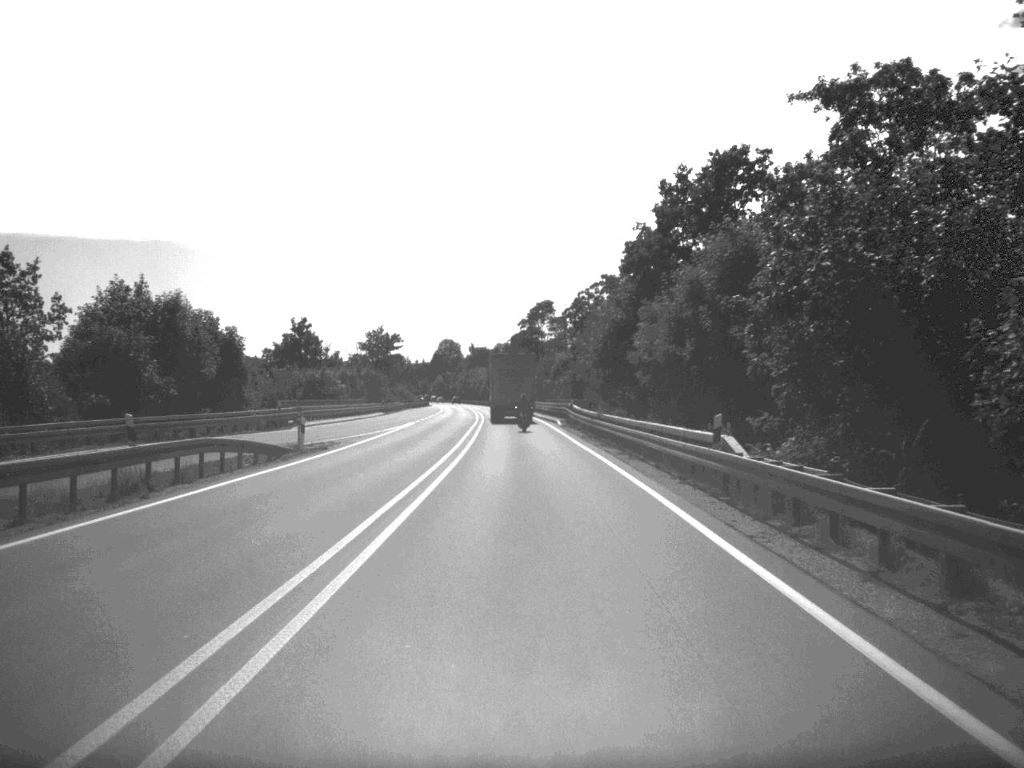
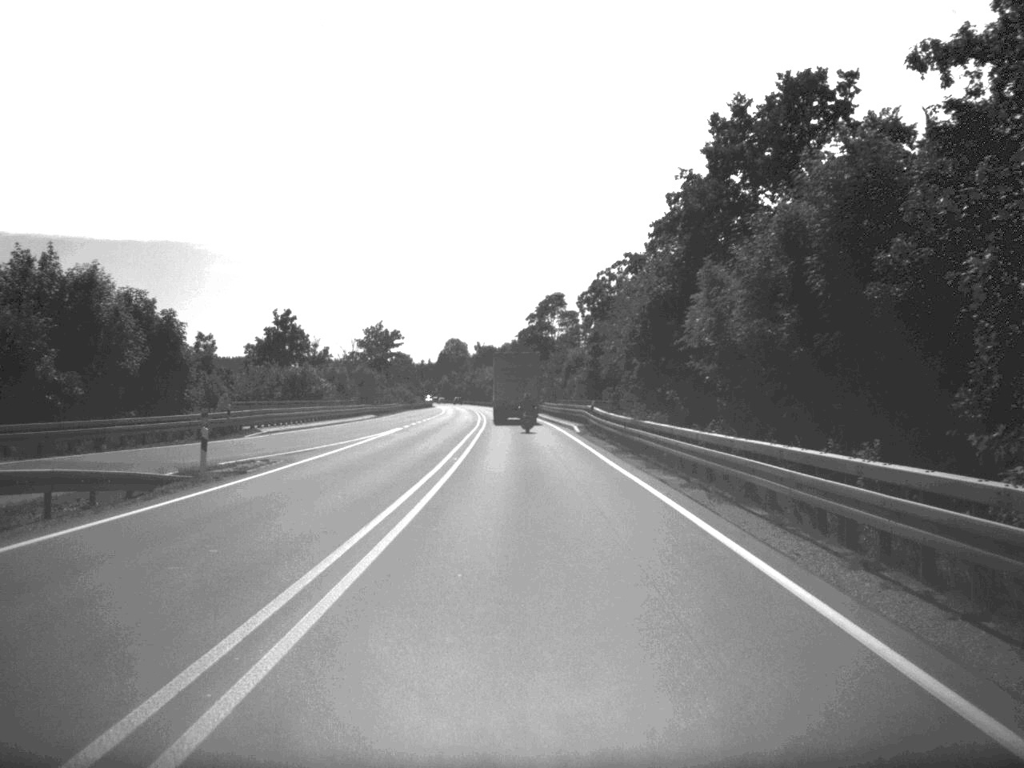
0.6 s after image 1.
(-0.1, +12.9) m; 0°
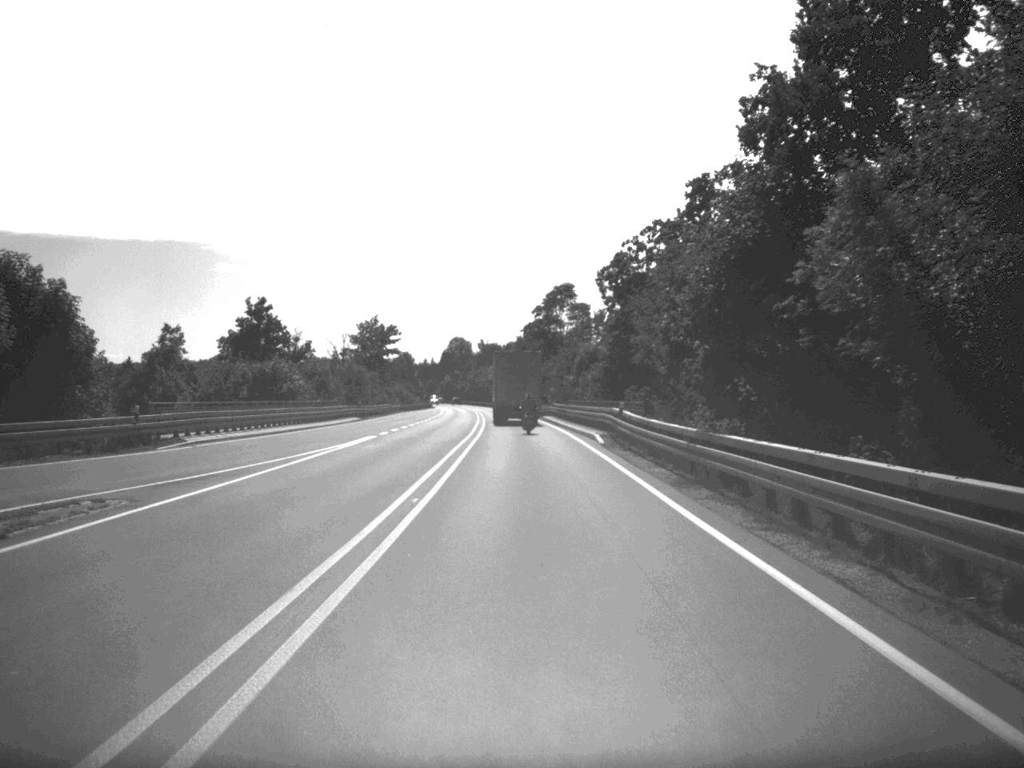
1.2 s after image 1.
(0.0, +13.4) m; 0°
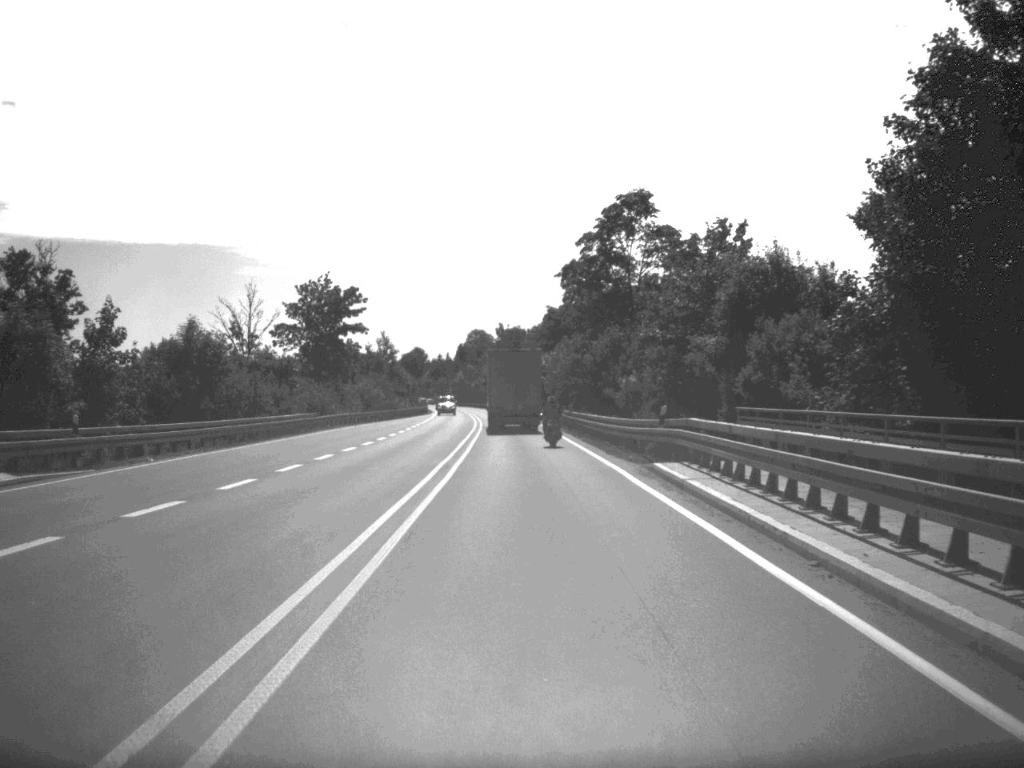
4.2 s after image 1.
(-0.9, +65.0) m; -1°
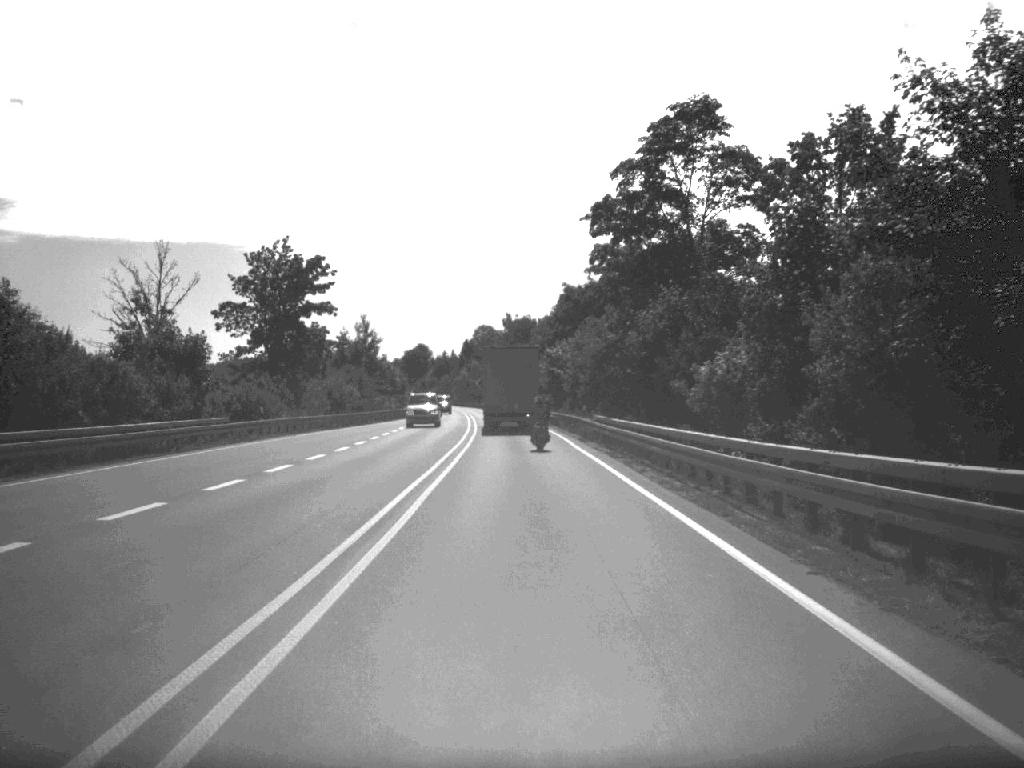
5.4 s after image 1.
(-0.1, +24.6) m; -1°
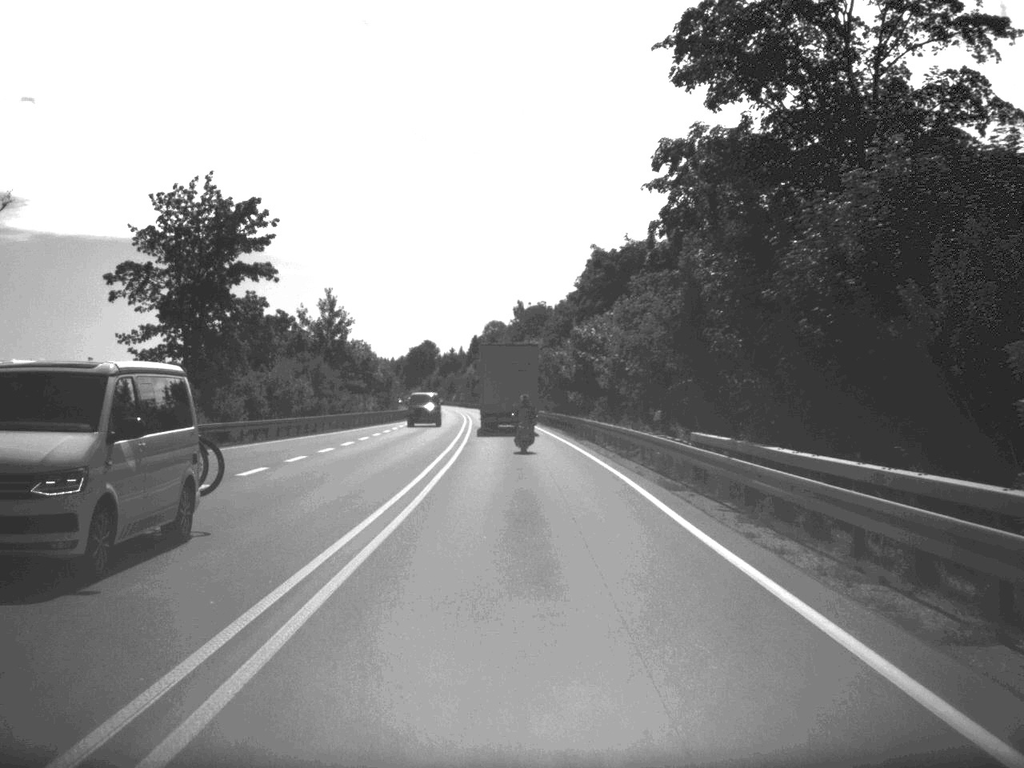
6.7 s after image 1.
(-0.1, +26.1) m; -1°
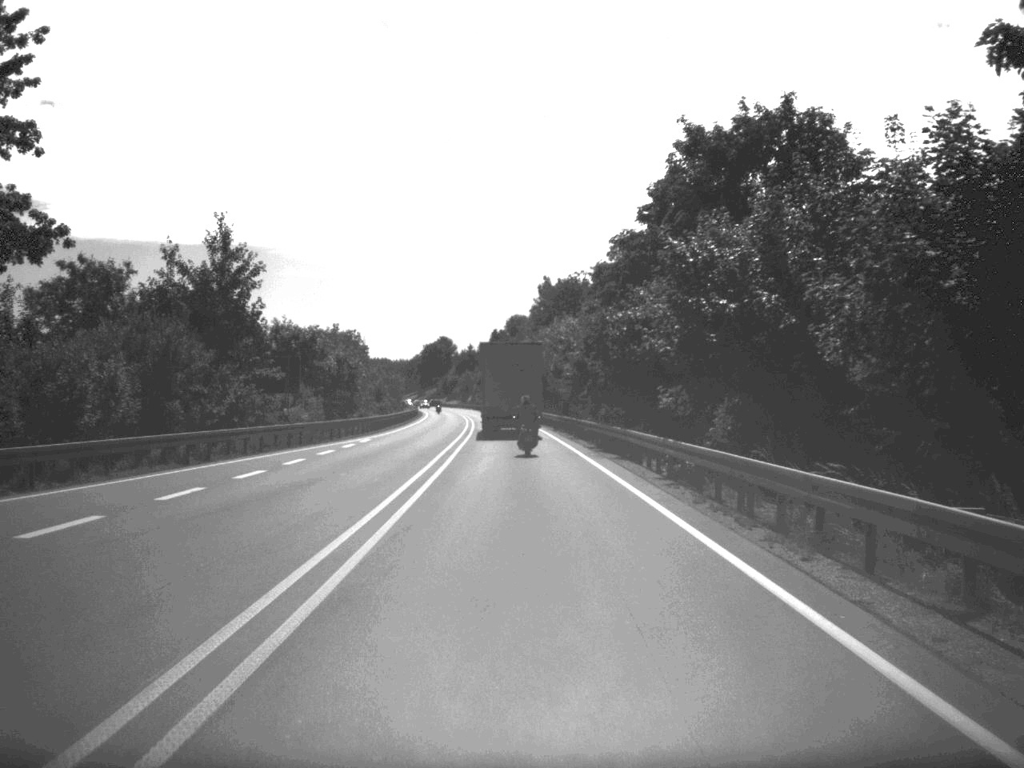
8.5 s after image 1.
(-0.4, +35.7) m; -1°
